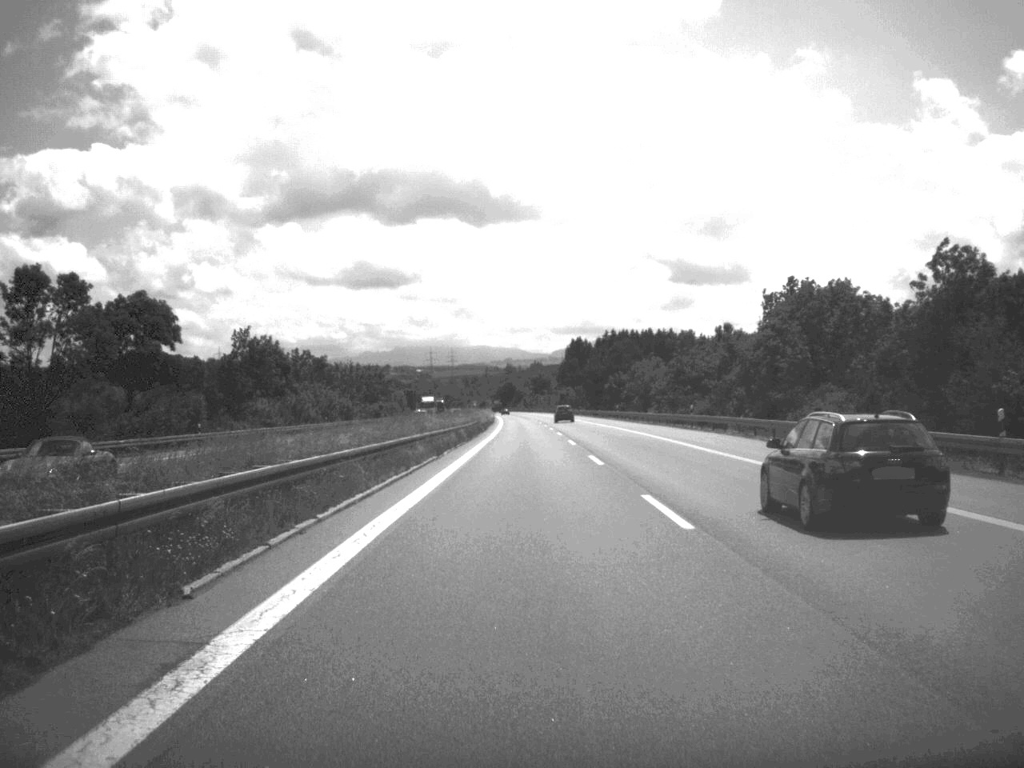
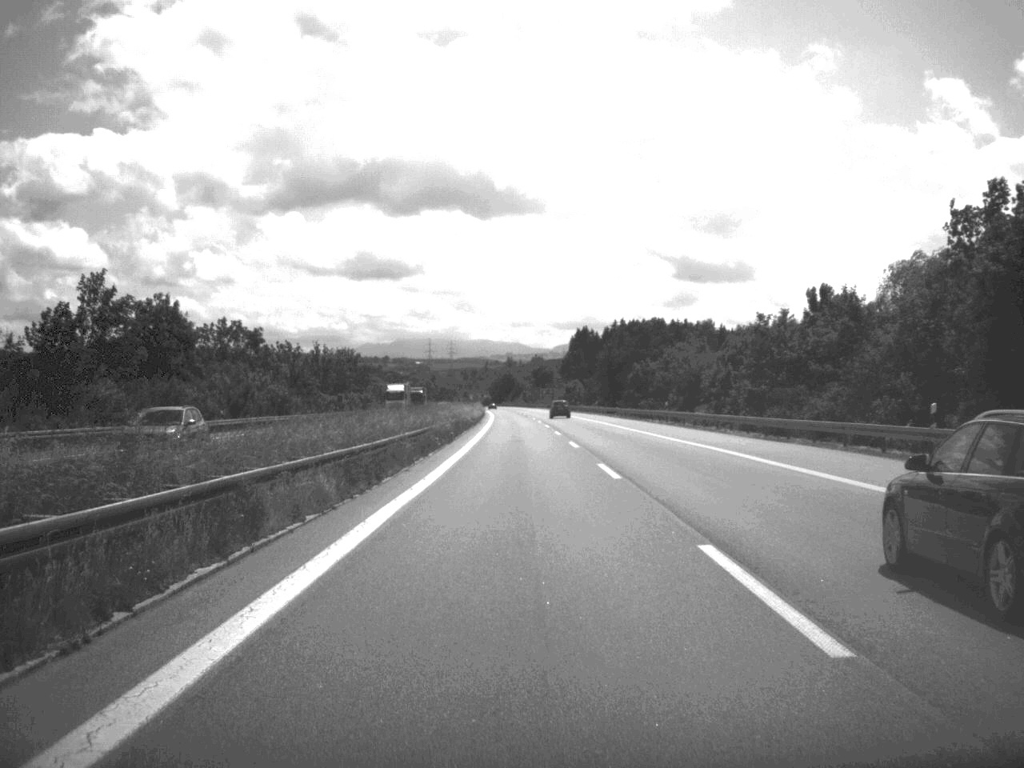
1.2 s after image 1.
(0.0, +43.5) m; 0°
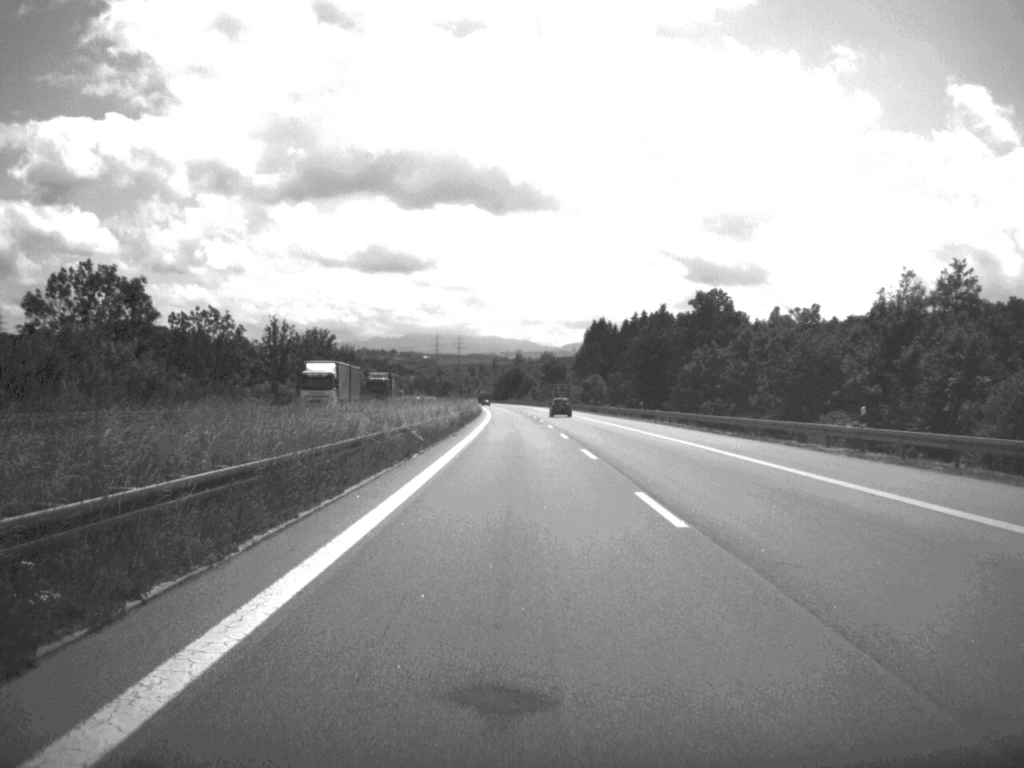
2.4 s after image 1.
(-0.2, +45.3) m; 0°
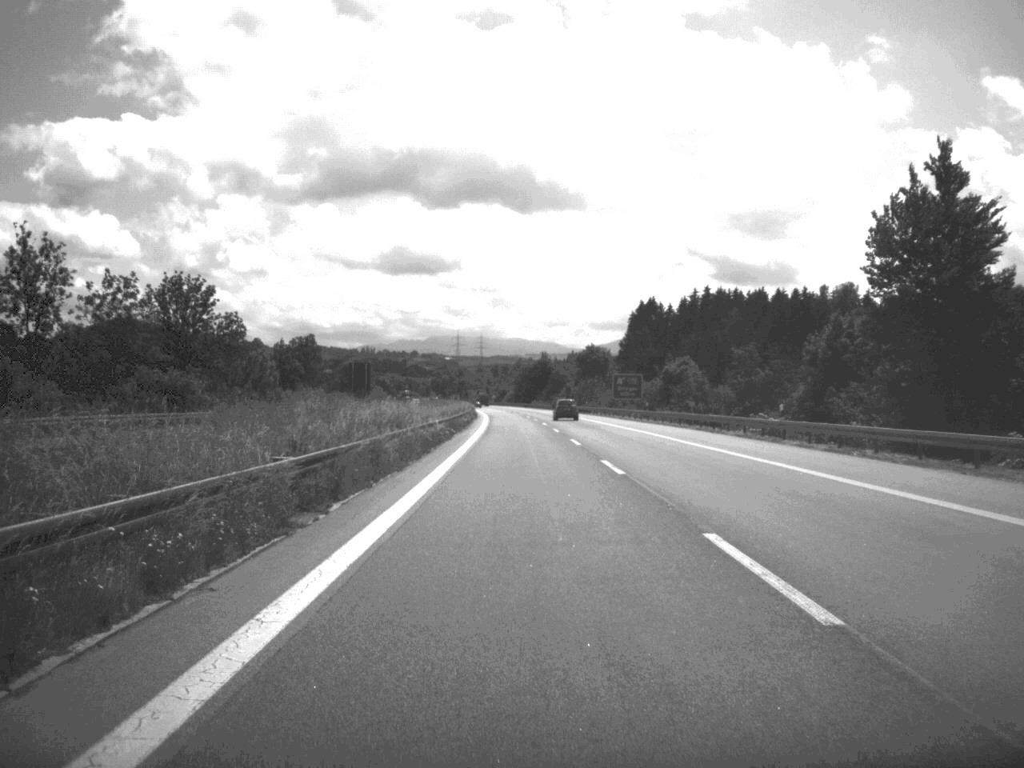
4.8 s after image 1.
(-1.2, +95.3) m; -1°
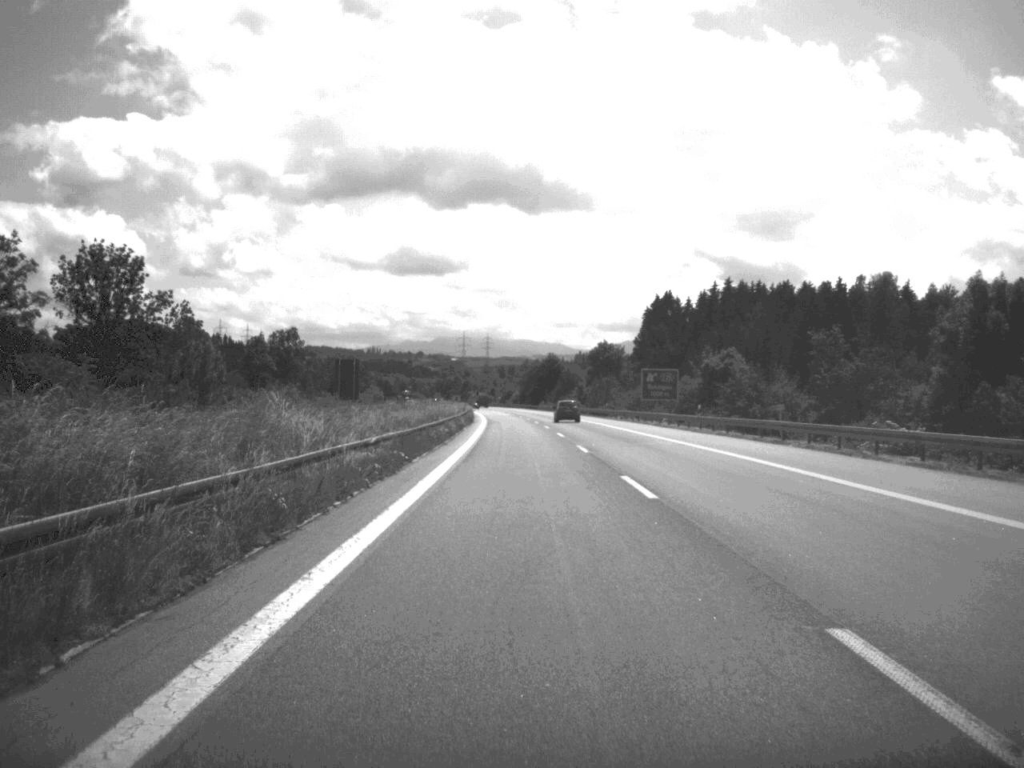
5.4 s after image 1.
(-0.1, +23.9) m; 0°
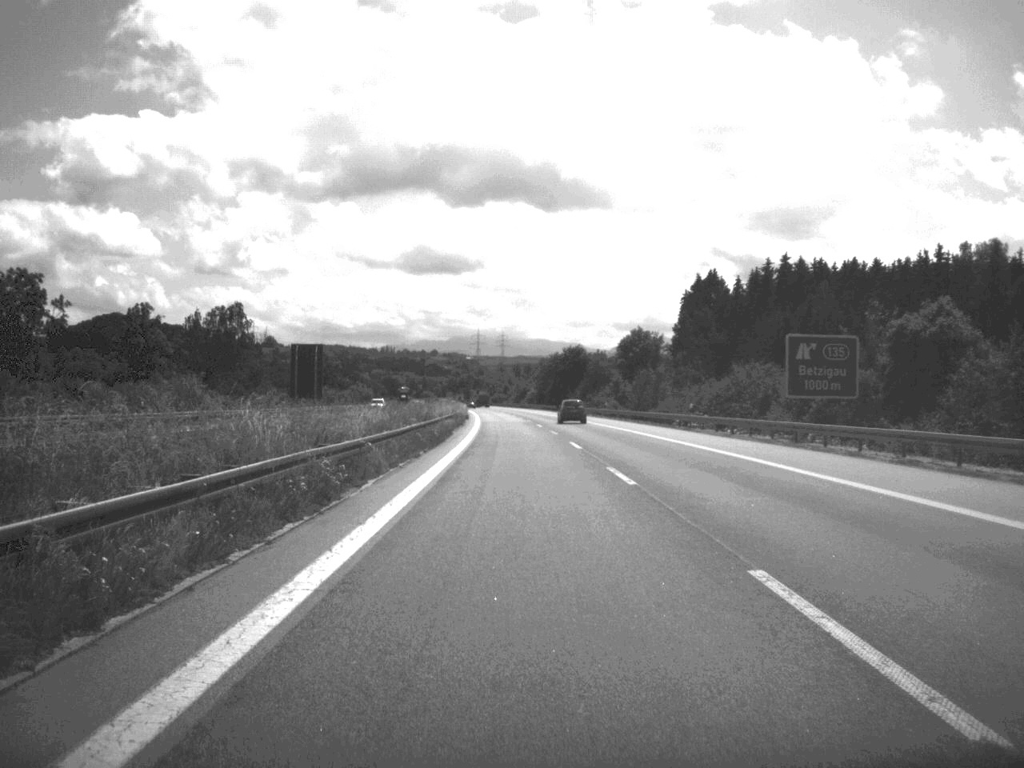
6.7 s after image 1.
(-0.4, +50.3) m; -1°
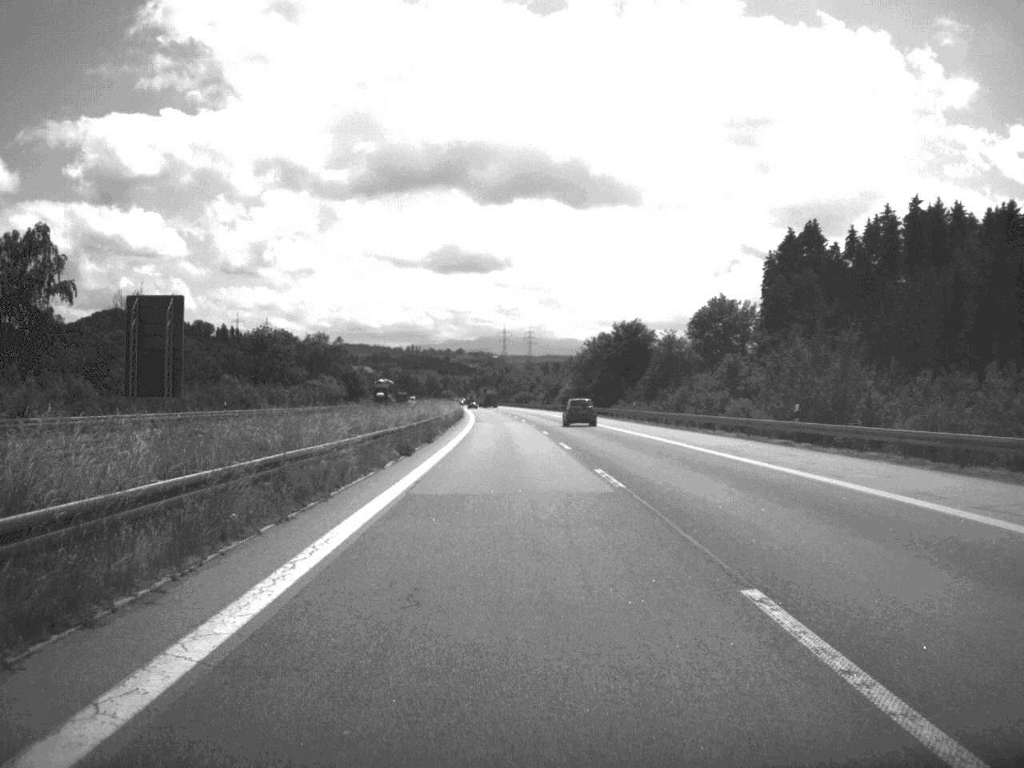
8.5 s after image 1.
(-0.9, +71.9) m; -1°
